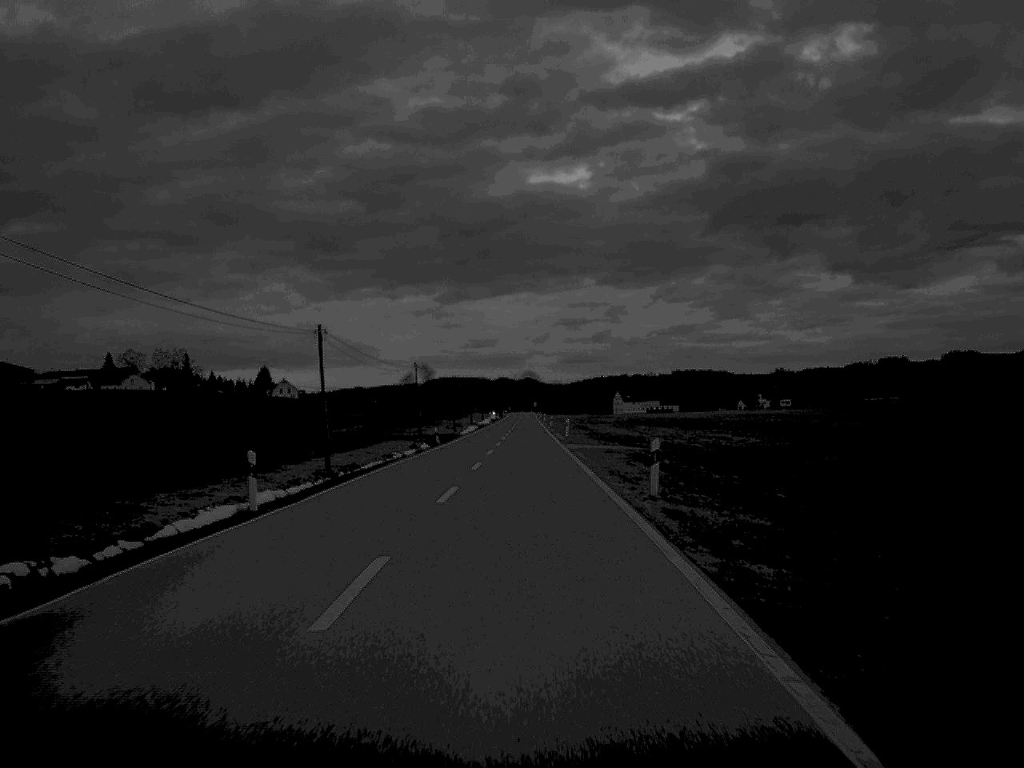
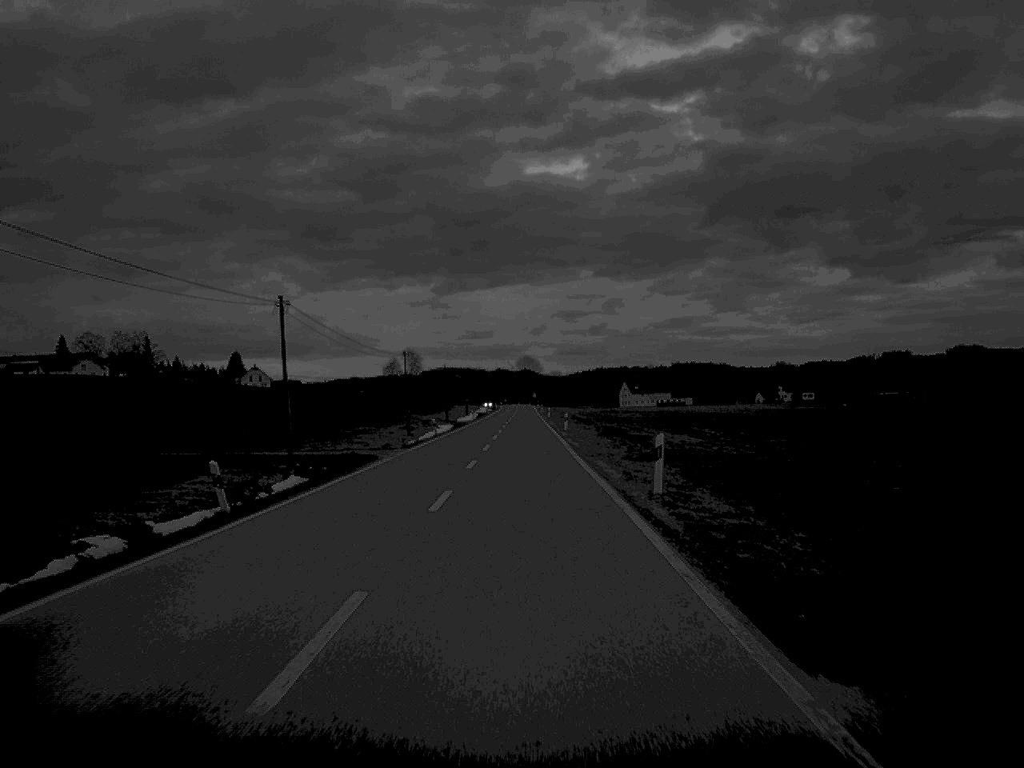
(+0.1, +50.7) m; 0°
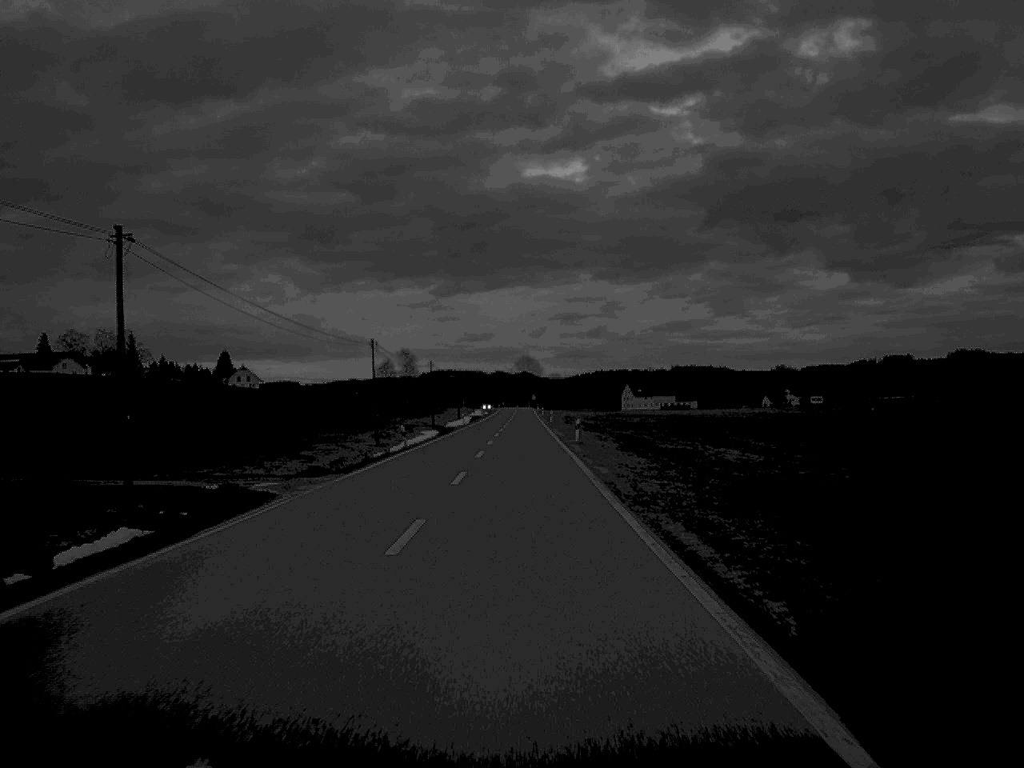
(0.0, +17.4) m; 0°
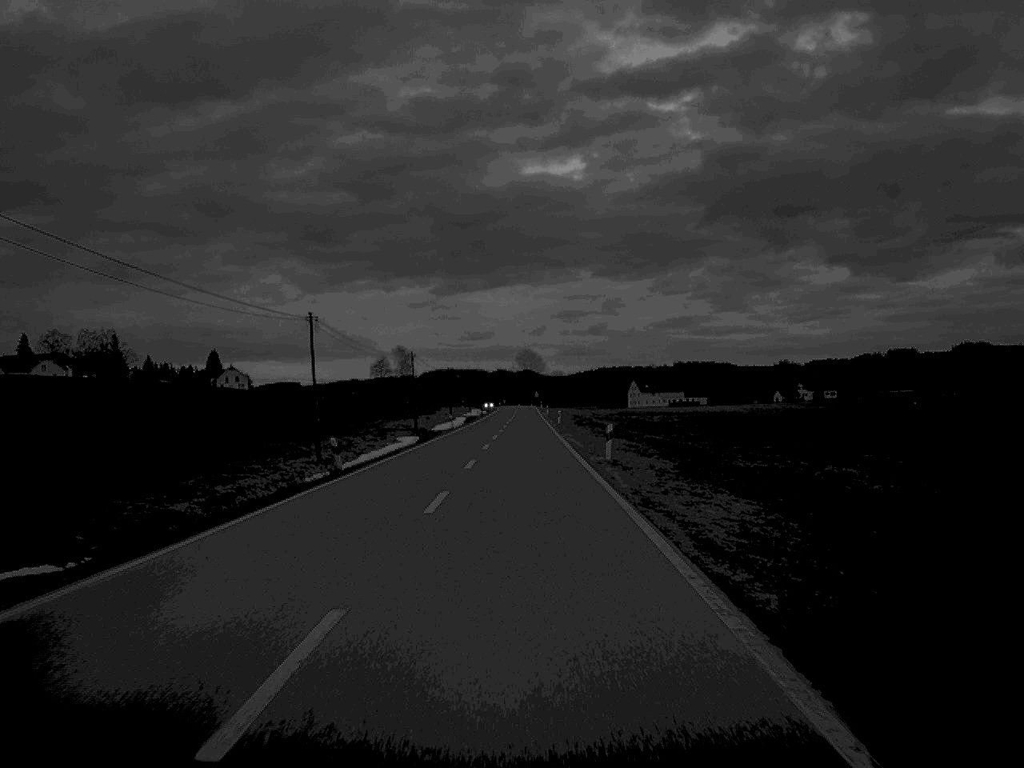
(0.0, +19.7) m; 0°
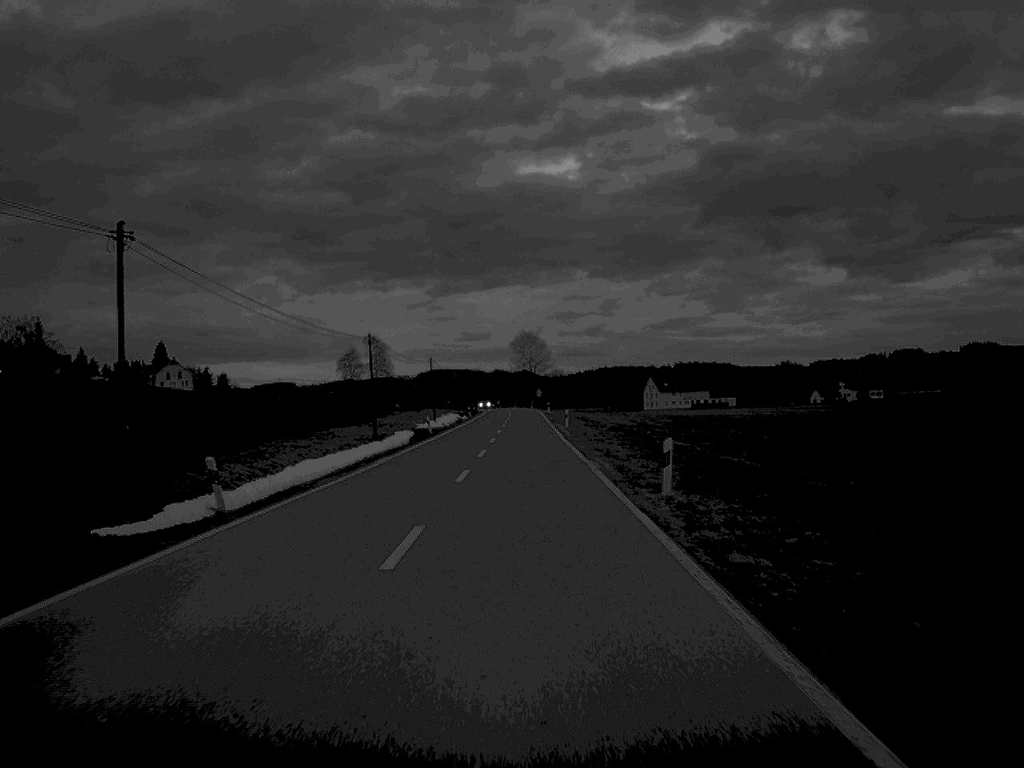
(0.0, +66.9) m; 0°
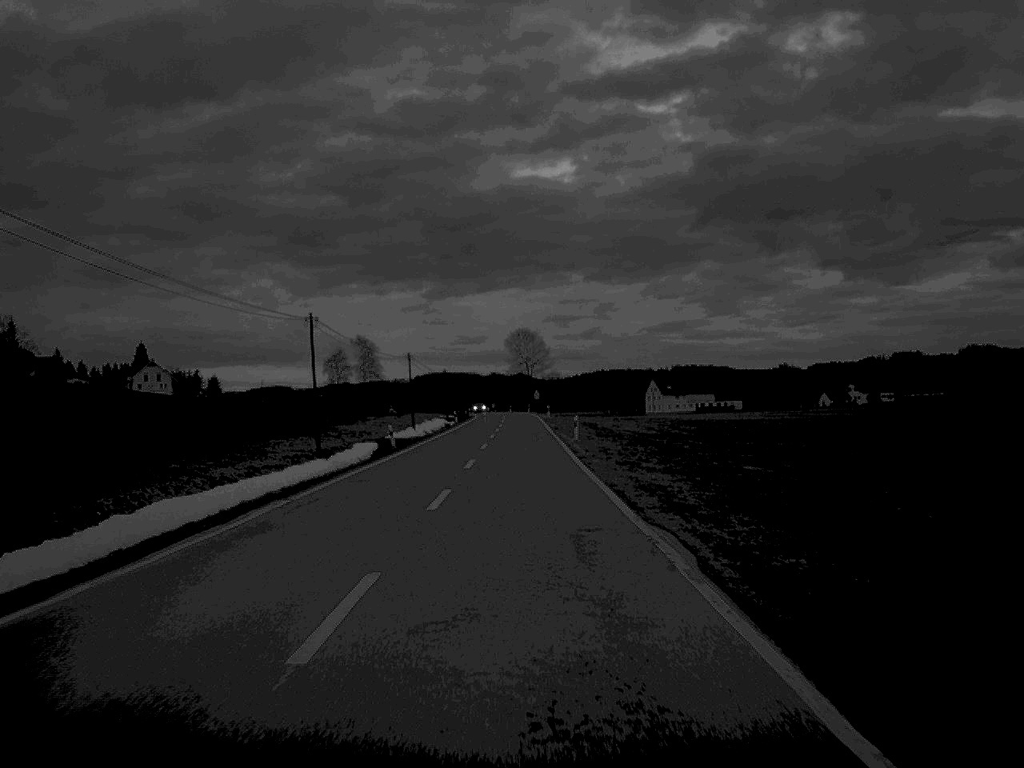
(0.0, +17.3) m; 0°
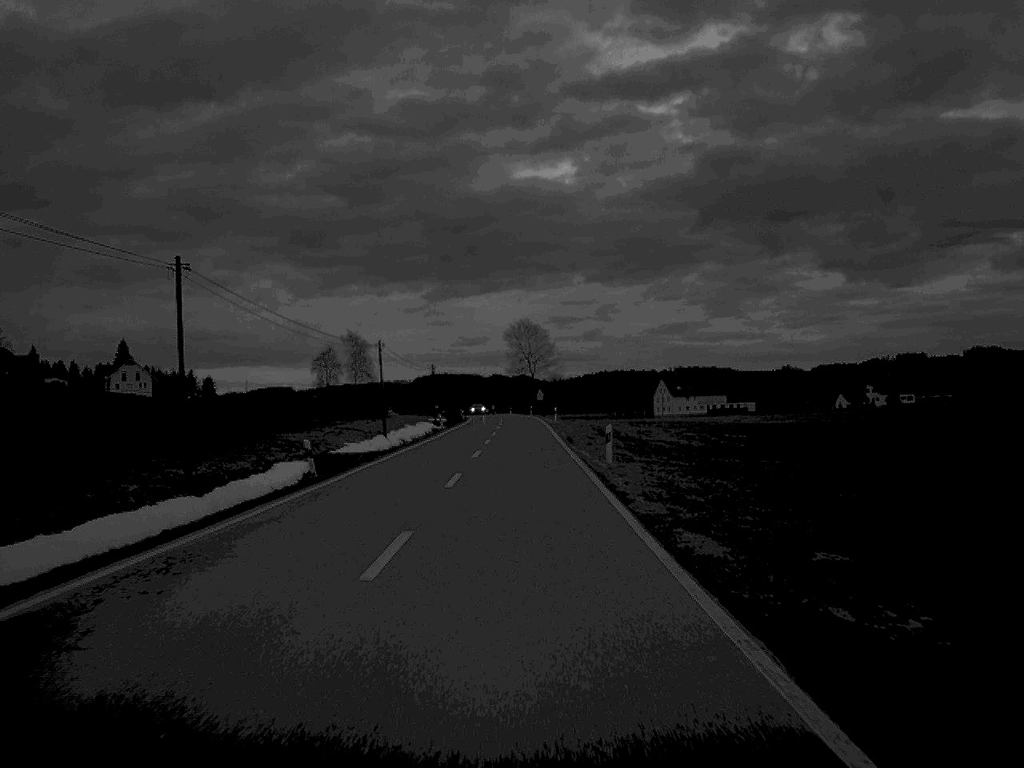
(0.0, +19.6) m; 0°
